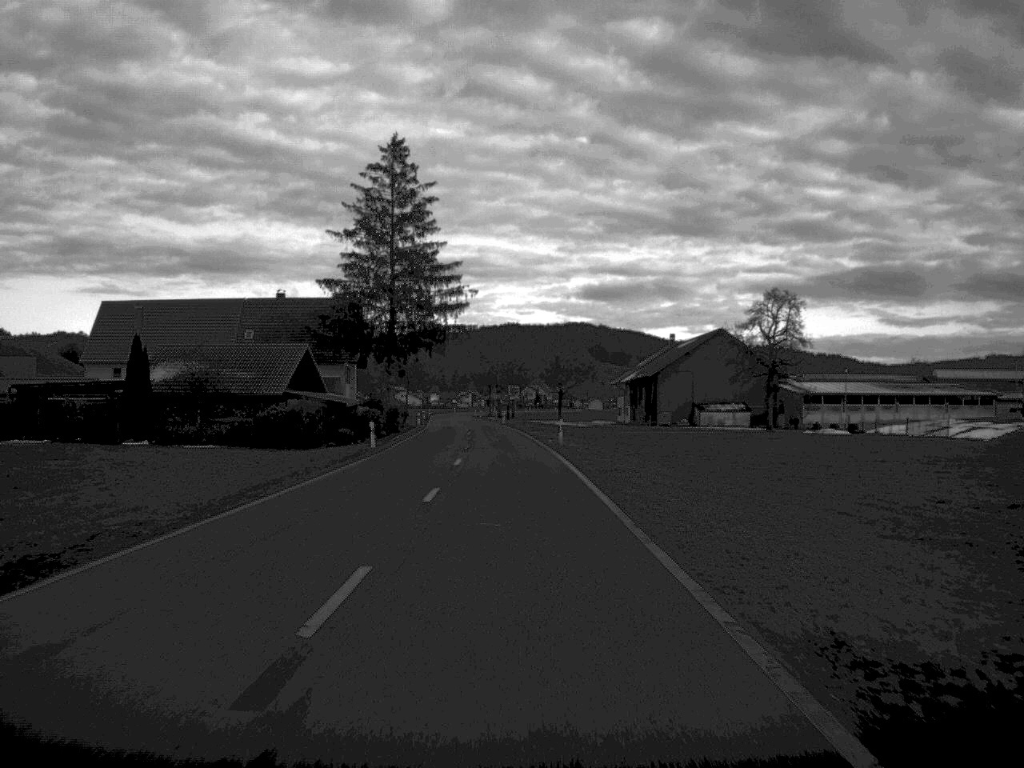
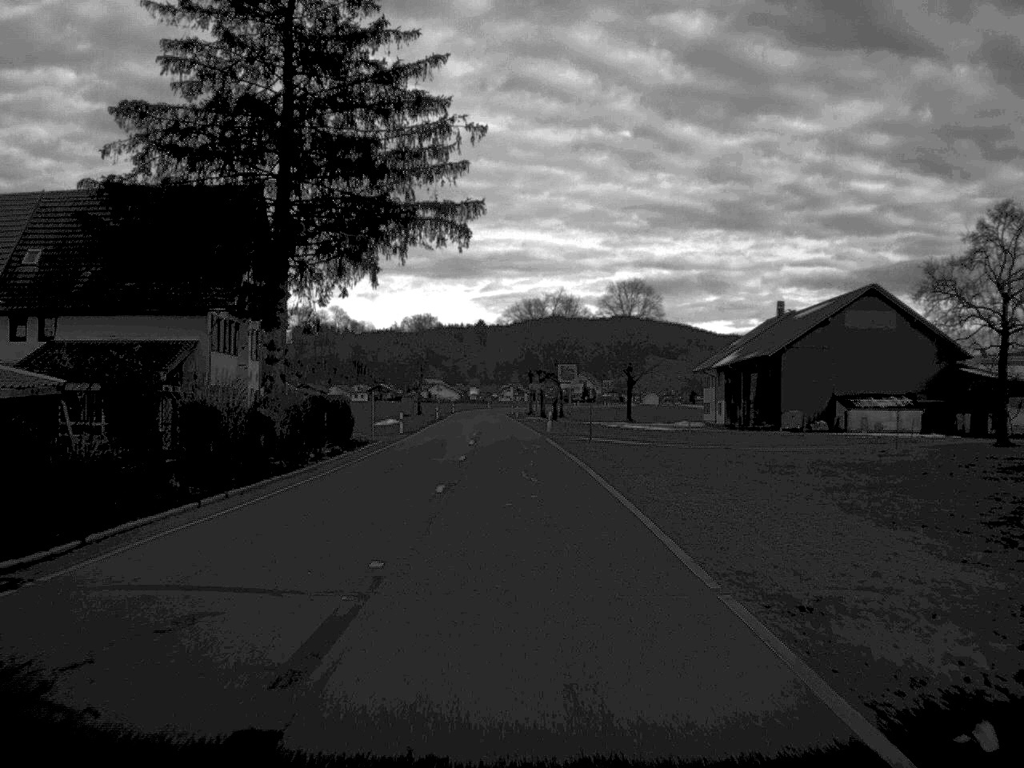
(-0.9, +47.6) m; -2°
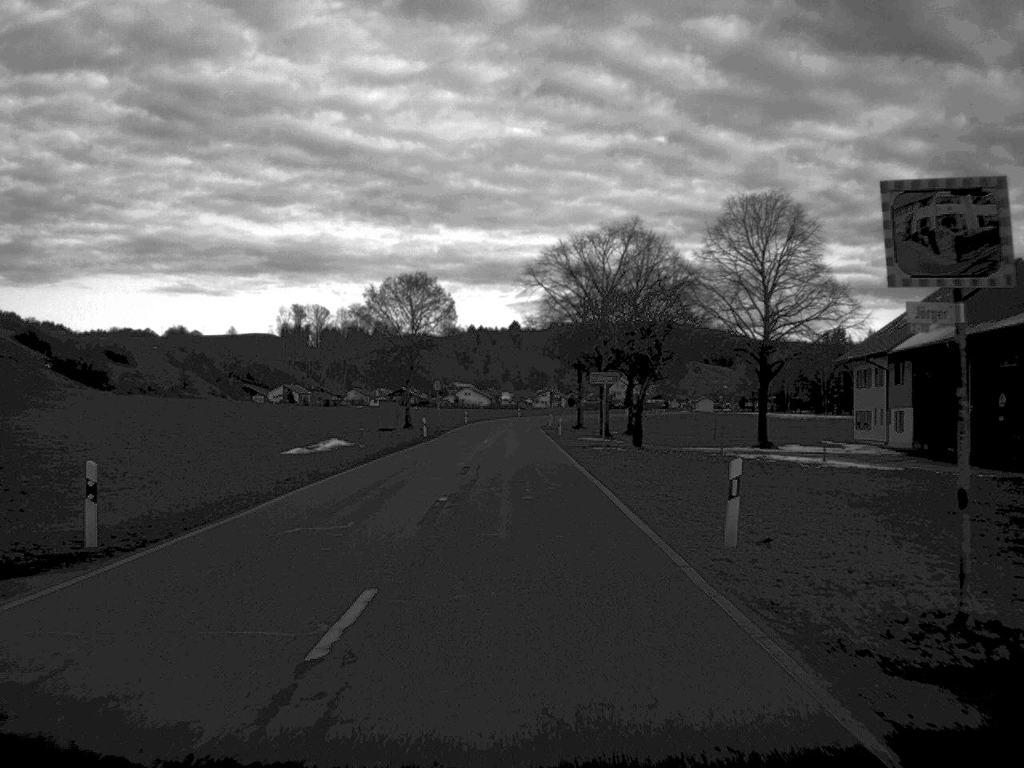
(-0.8, +49.8) m; -2°
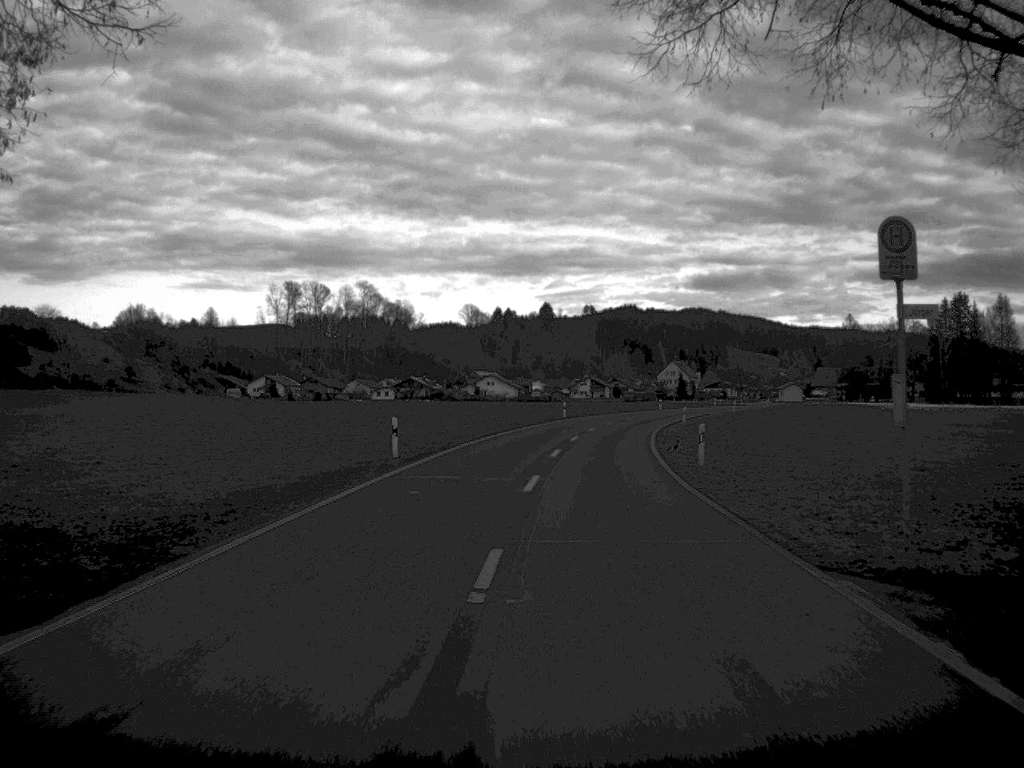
(-1.4, +82.6) m; -2°
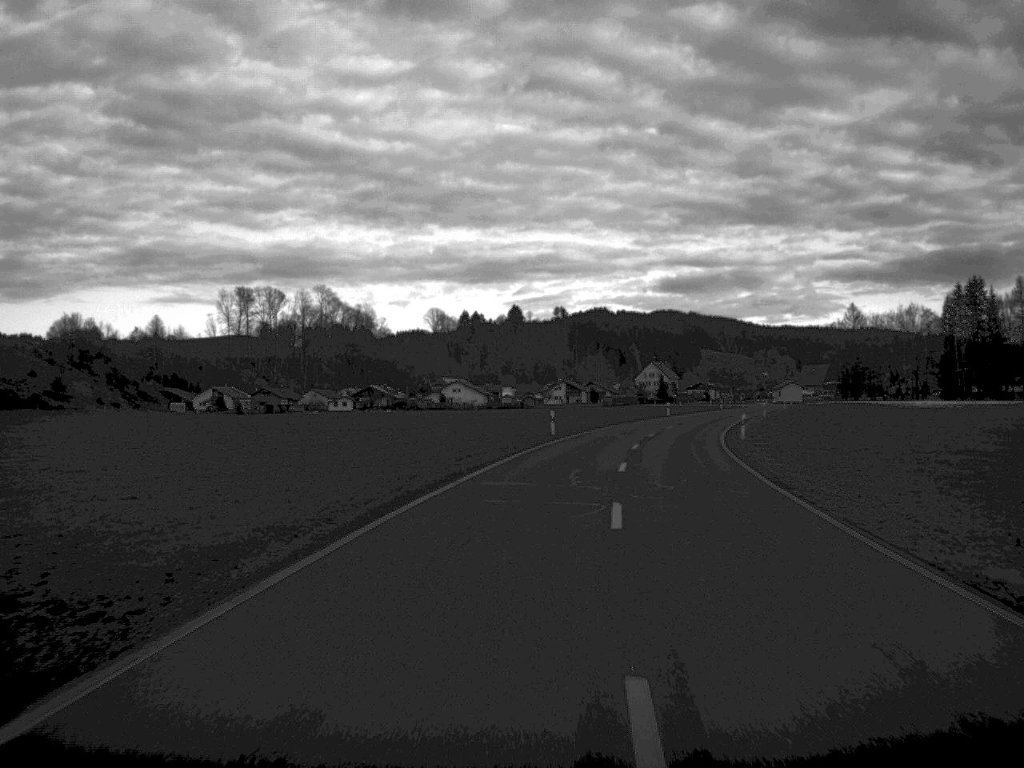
(+0.2, +30.0) m; +1°
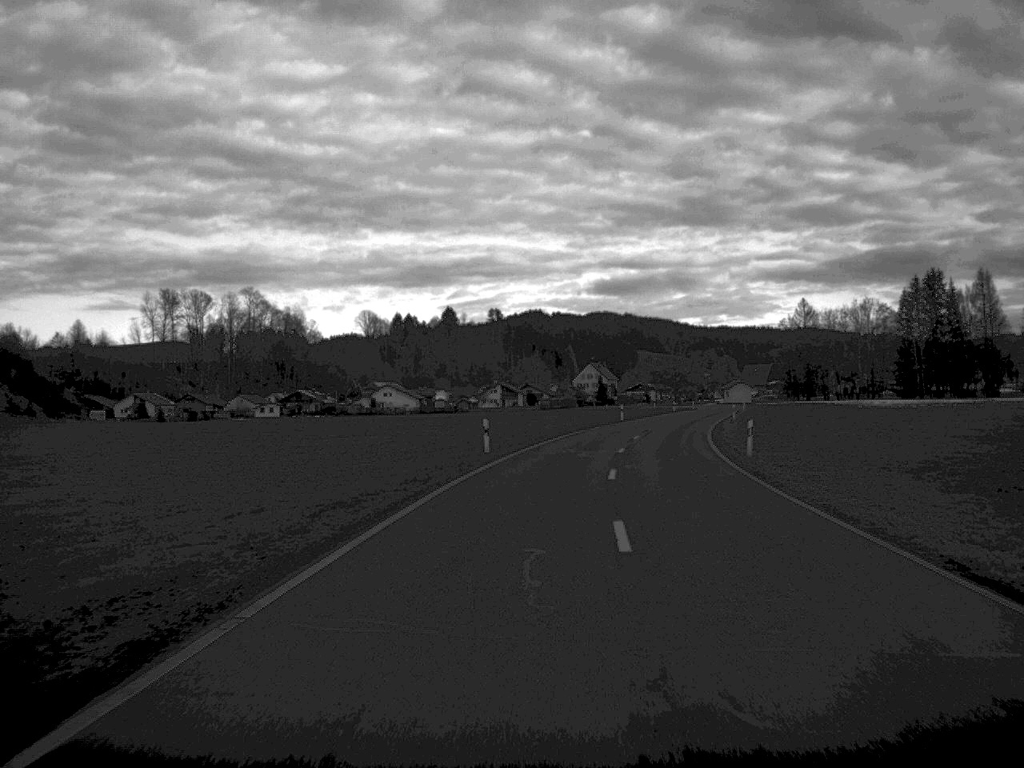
(+0.3, +14.2) m; +3°
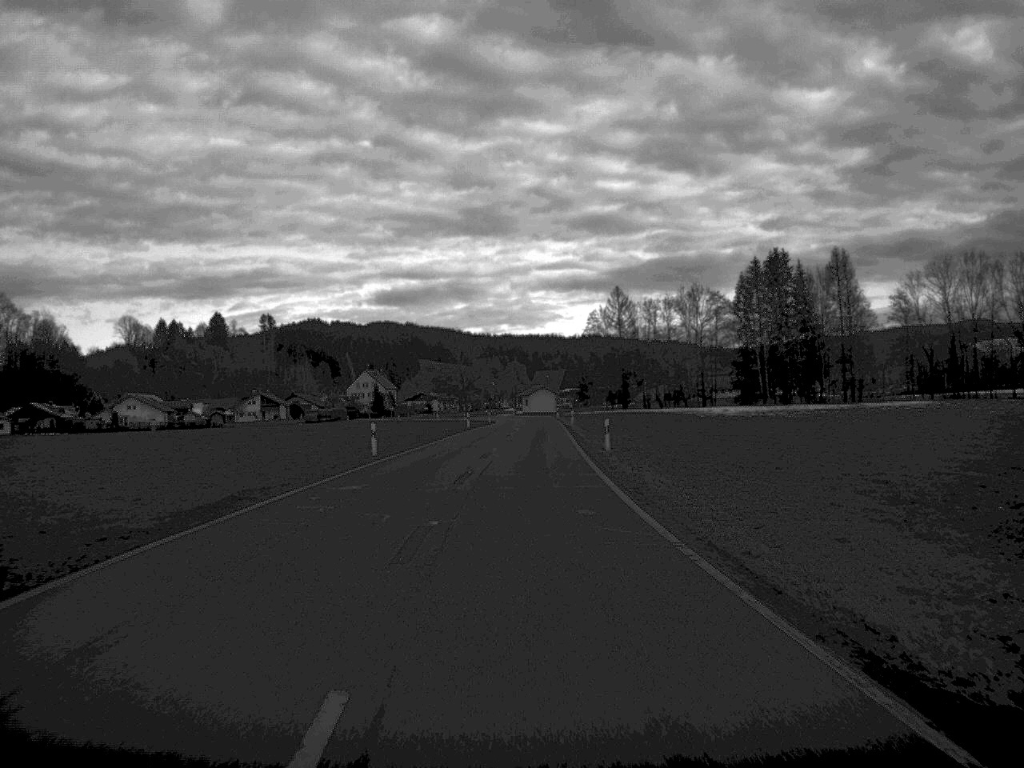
(+4.2, +44.9) m; +9°
